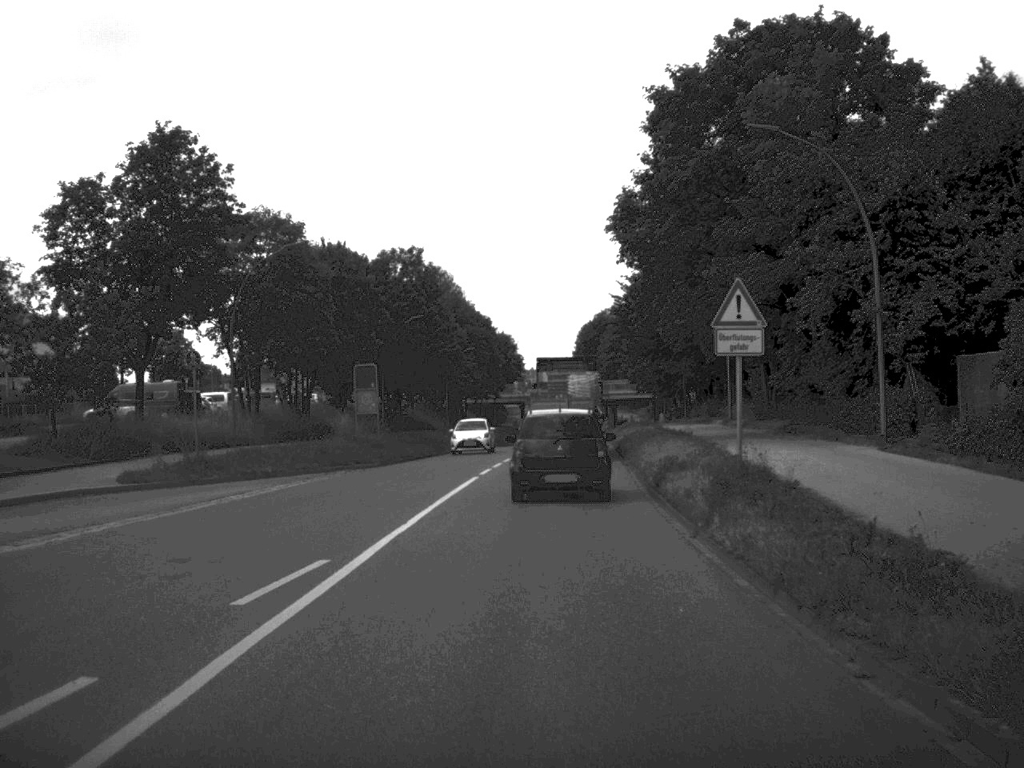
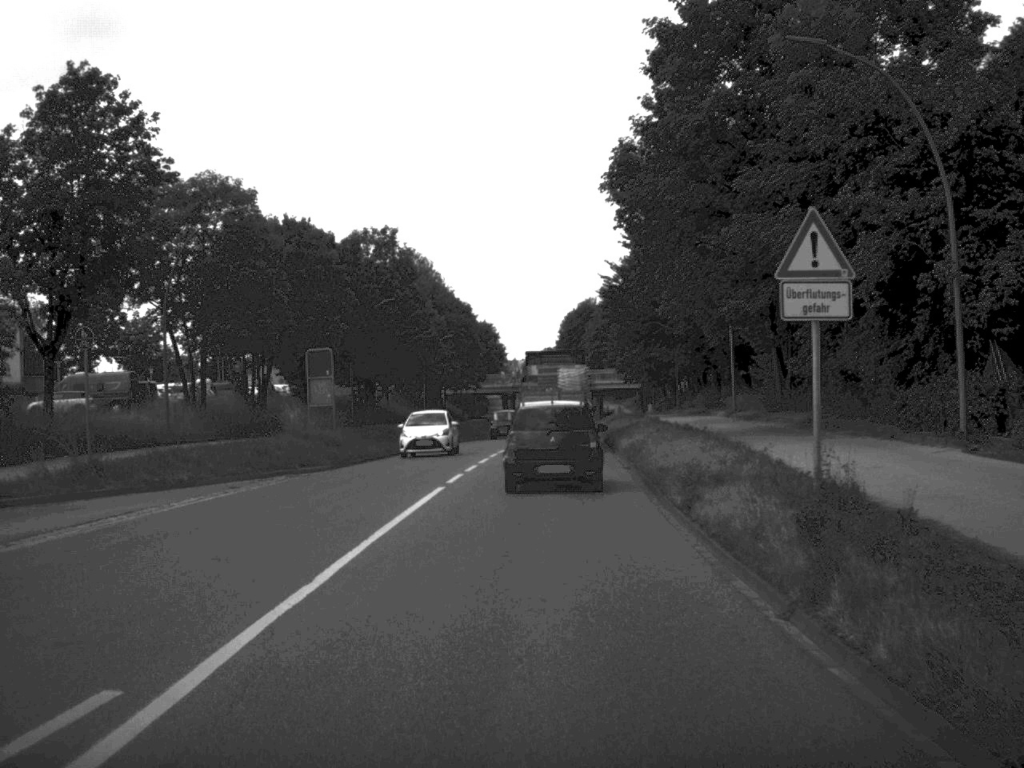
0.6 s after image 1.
(0.0, +6.3) m; +1°
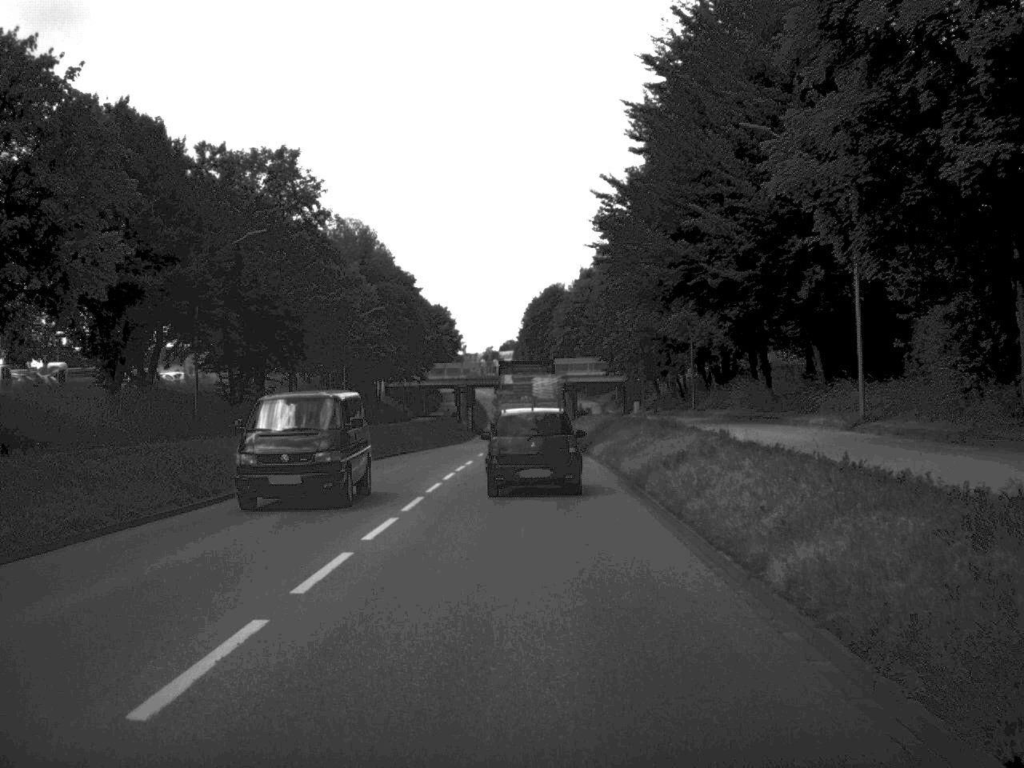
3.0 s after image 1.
(+0.4, +27.2) m; +1°
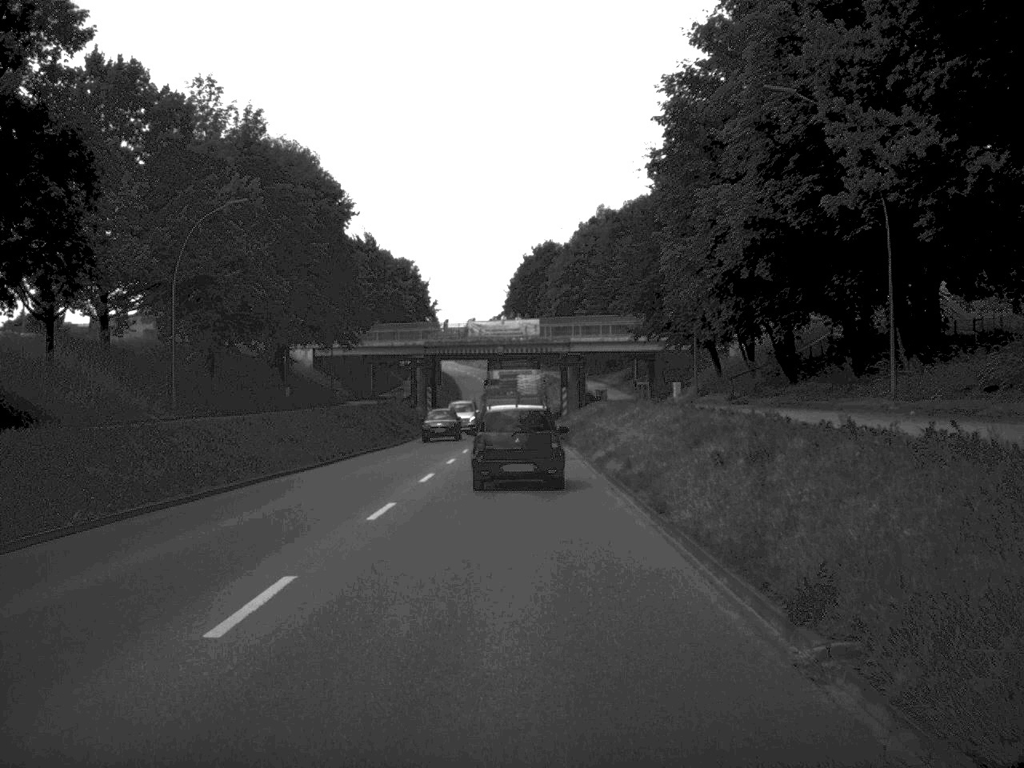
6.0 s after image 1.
(+0.2, +37.5) m; 0°
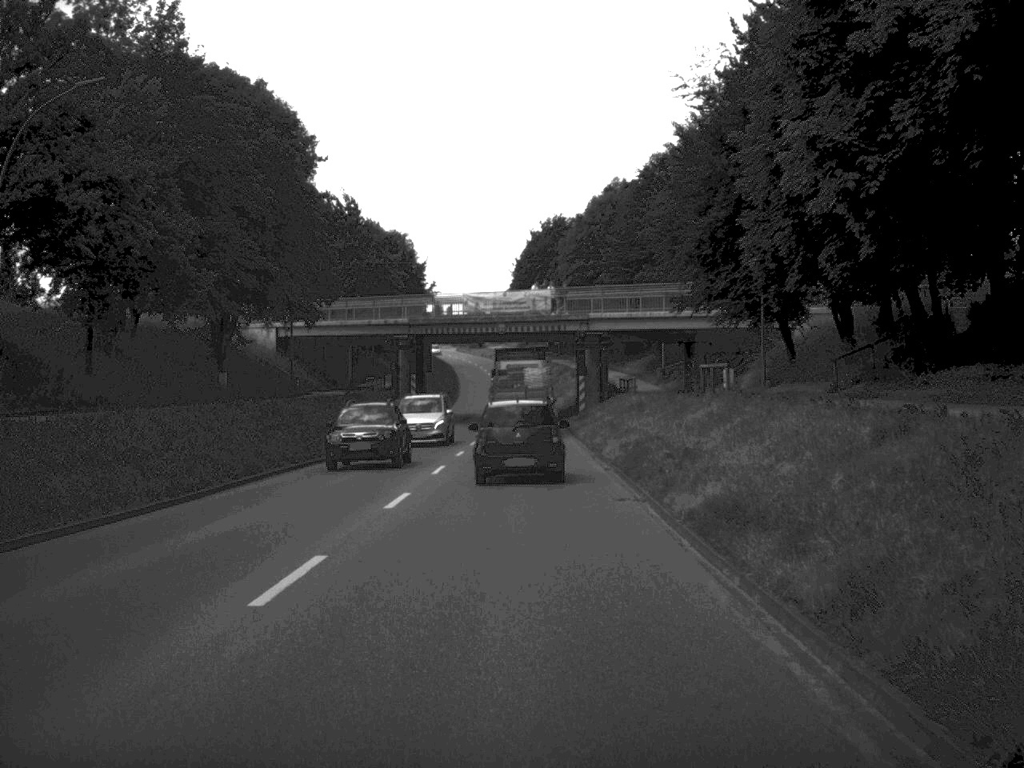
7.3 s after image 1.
(-0.1, +16.4) m; 0°
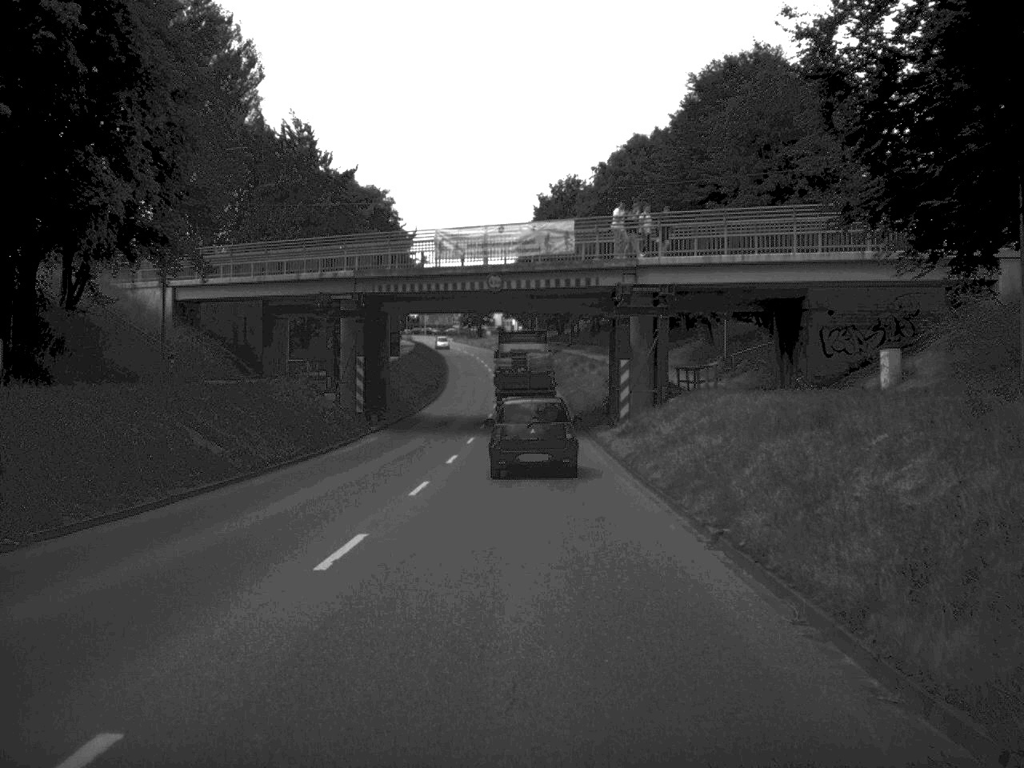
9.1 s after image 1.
(-0.1, +24.6) m; 0°
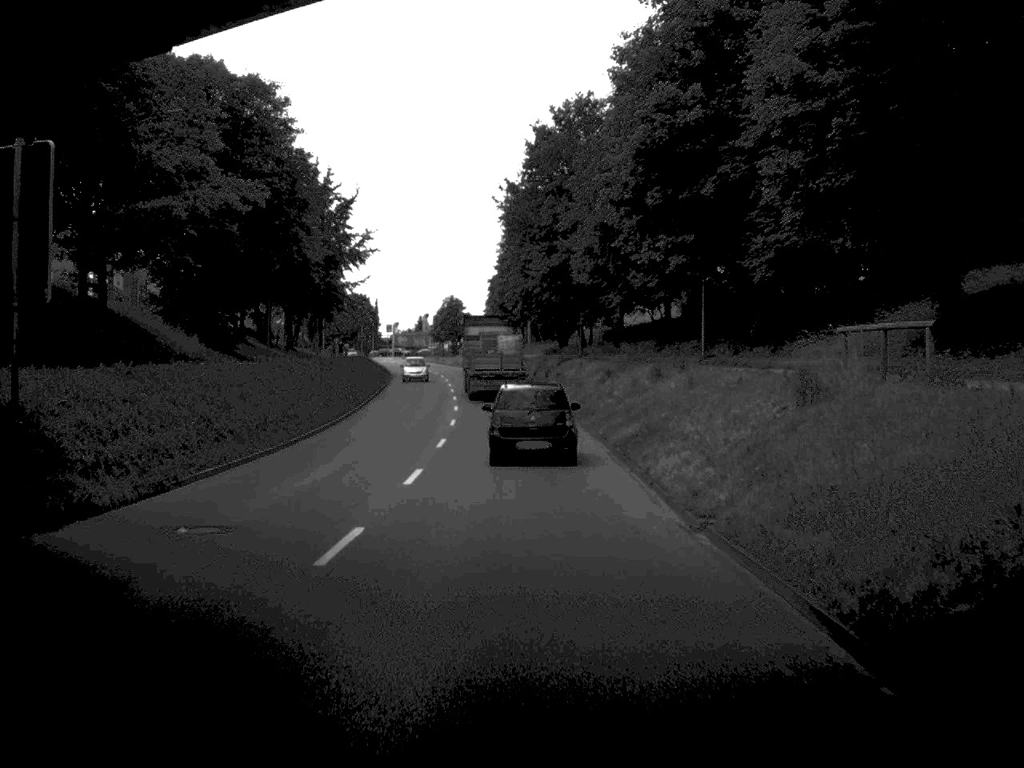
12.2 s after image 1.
(+0.1, +44.3) m; 0°
